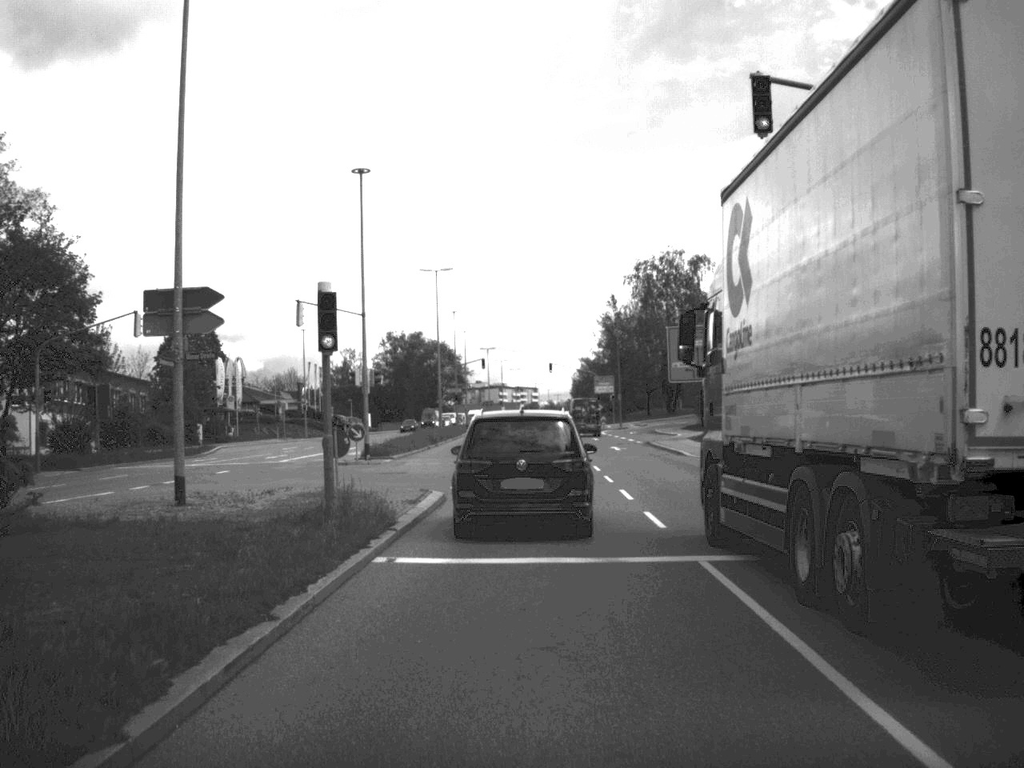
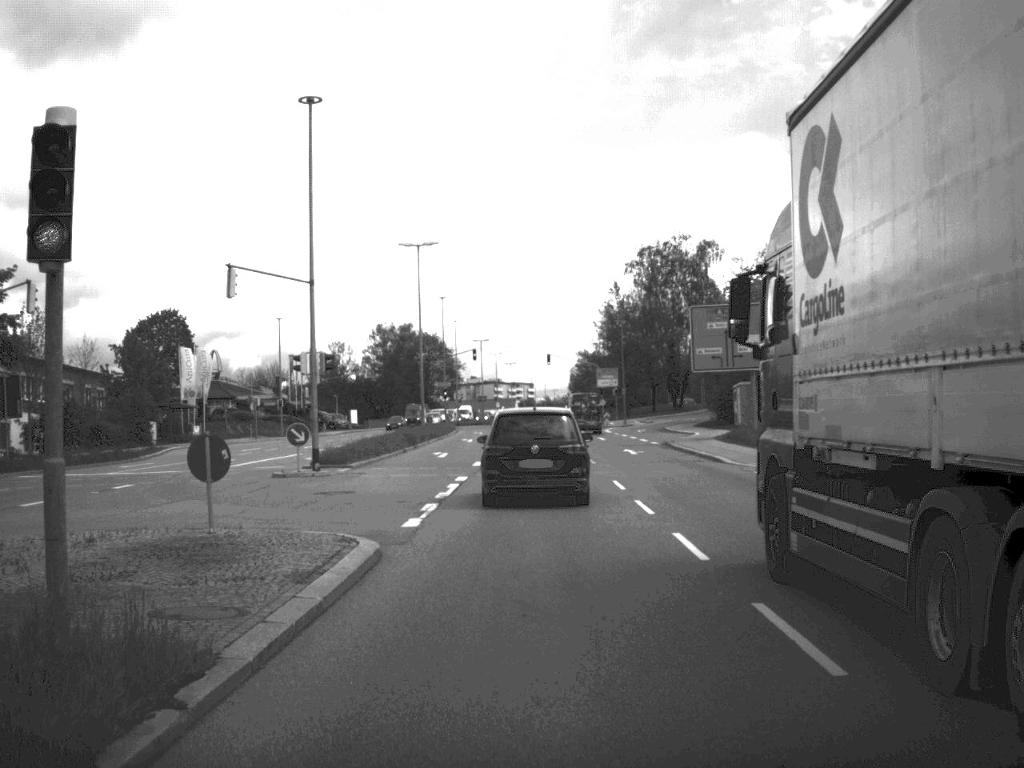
(0.0, +10.0) m; 0°
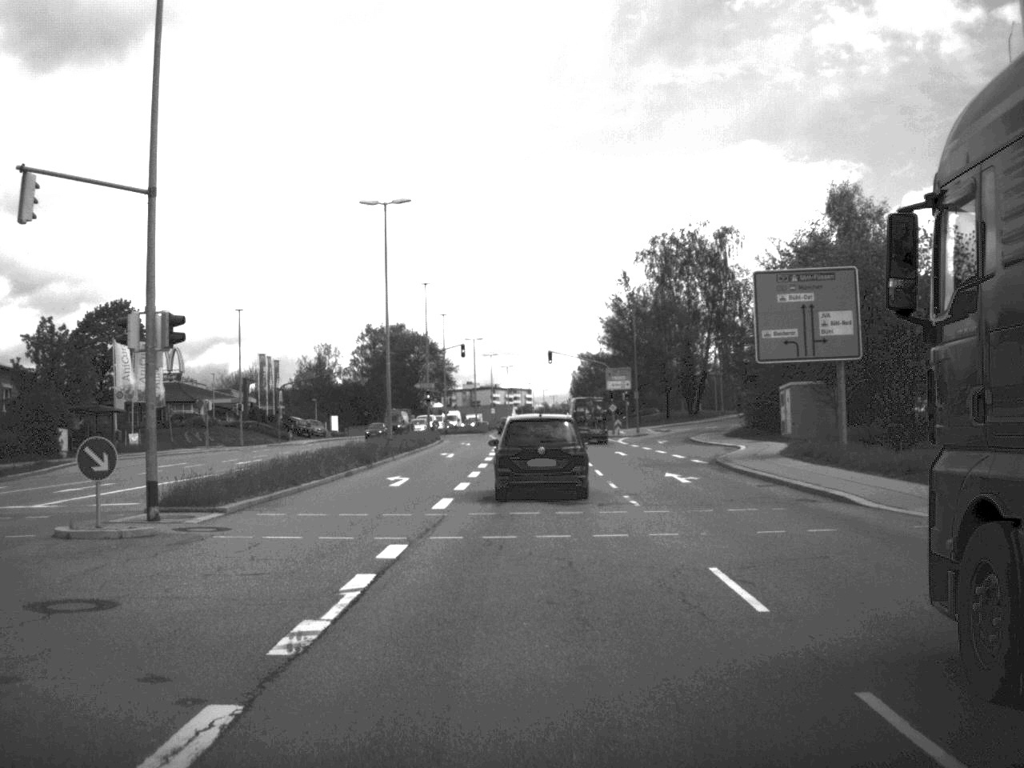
(0.0, +15.0) m; 0°
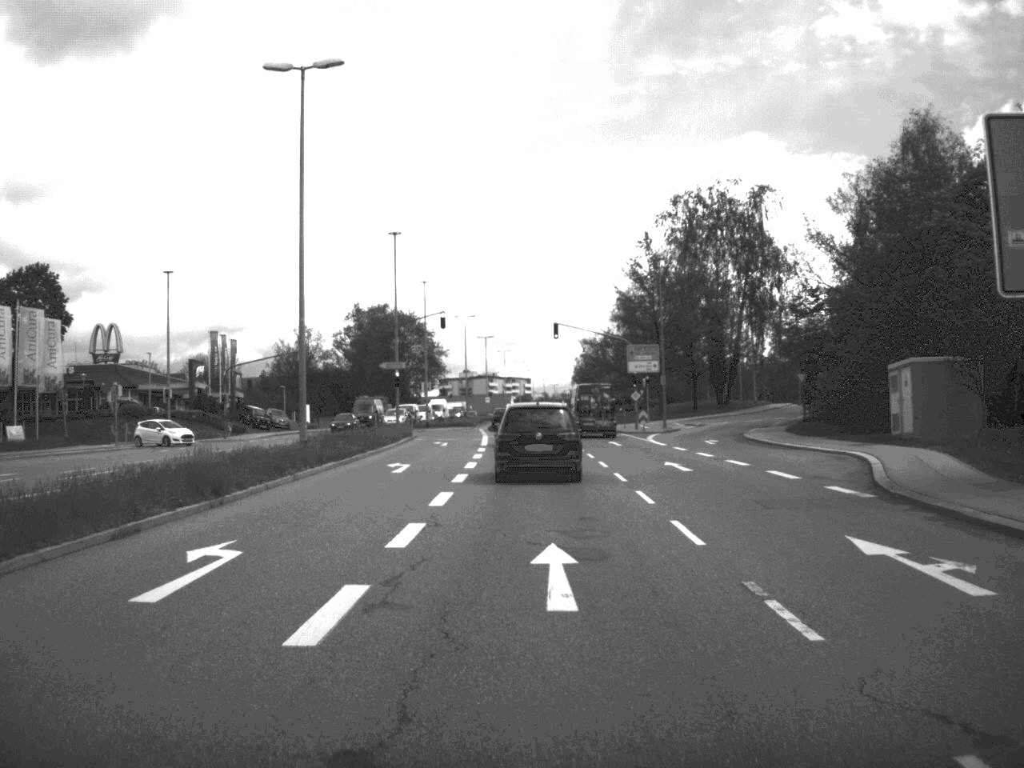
(0.0, +19.5) m; 0°
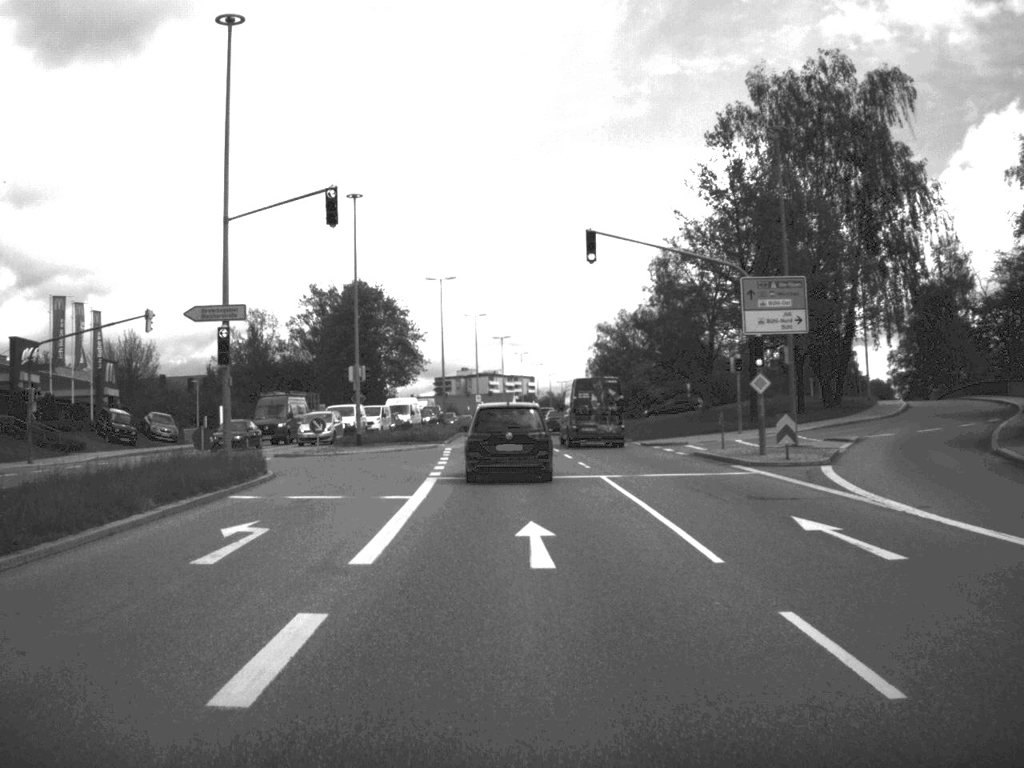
(-0.1, +37.1) m; 0°
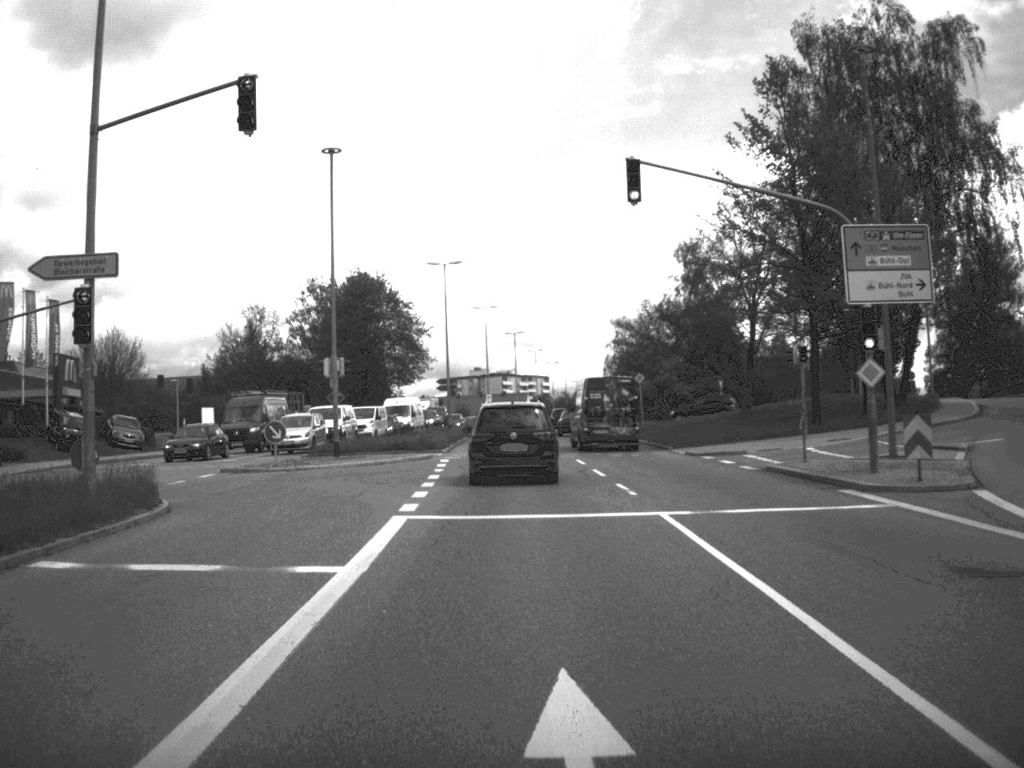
(-0.1, +9.6) m; -1°
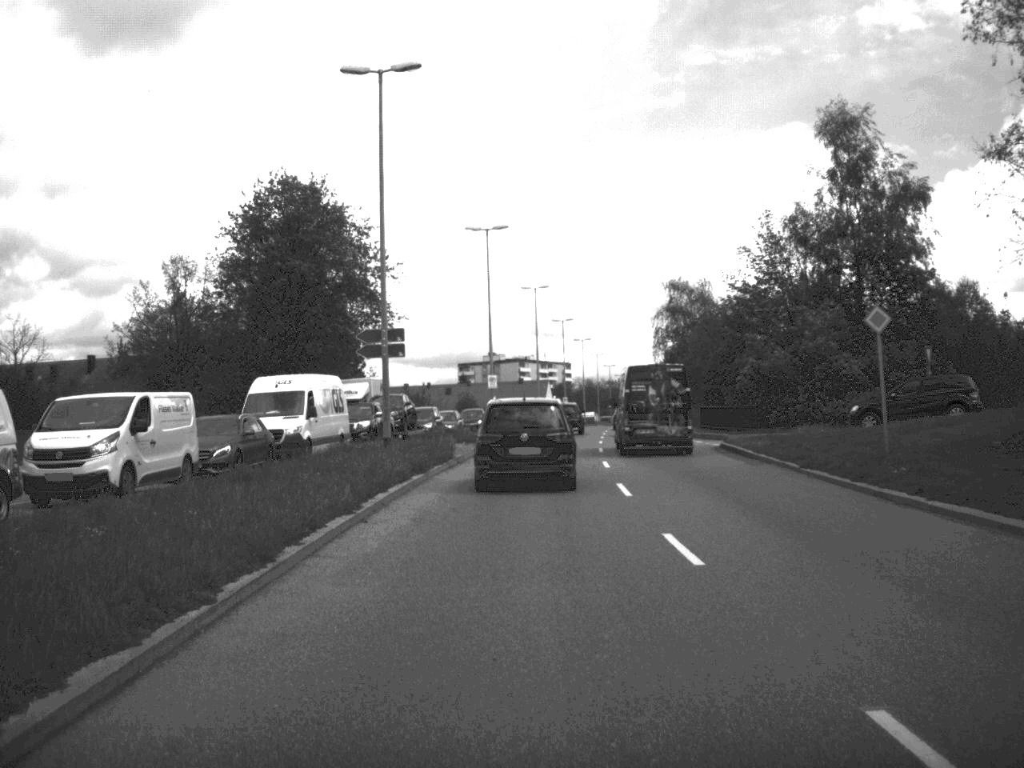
(-0.6, +43.1) m; -1°
